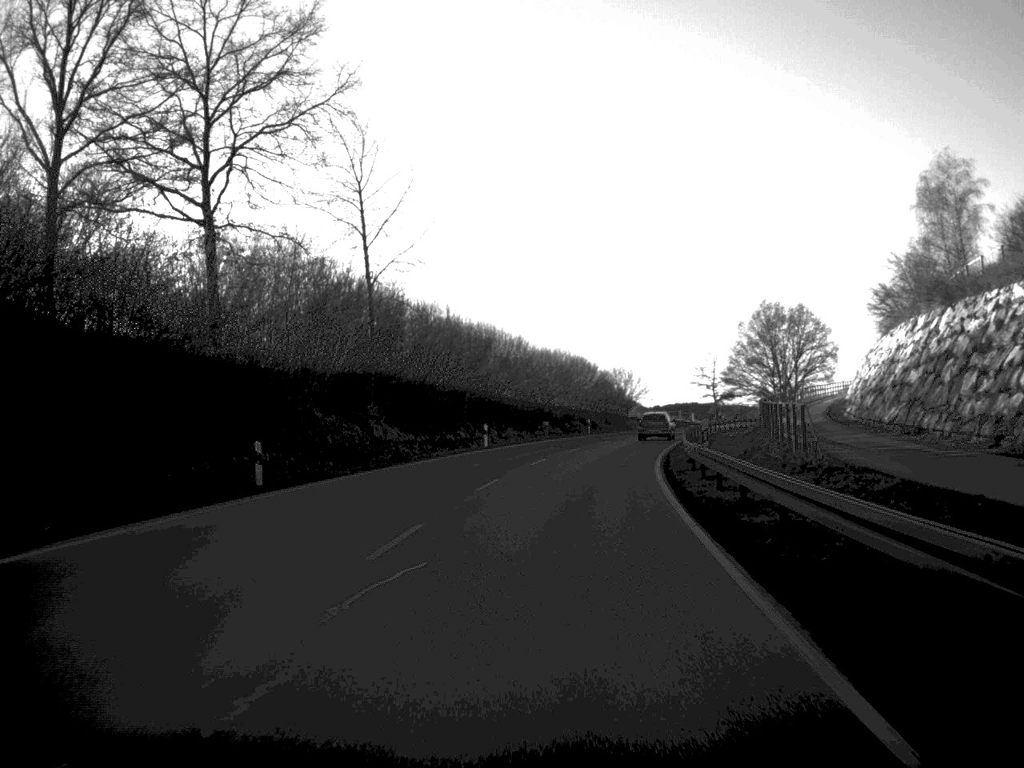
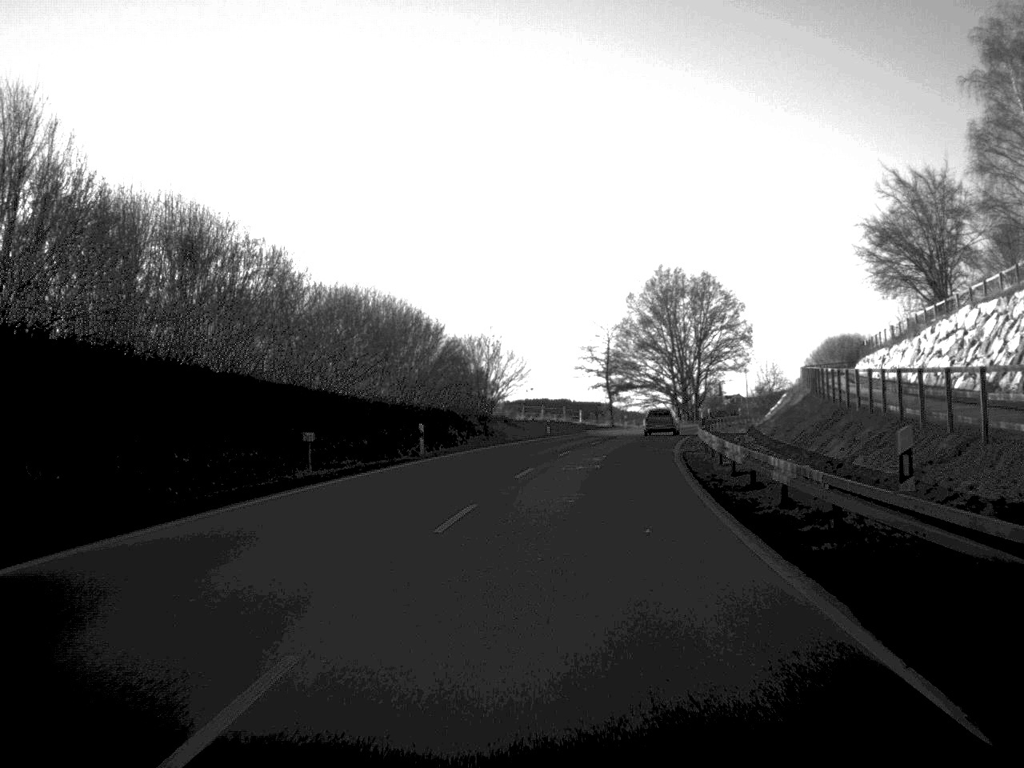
(+2.6, +44.8) m; +7°
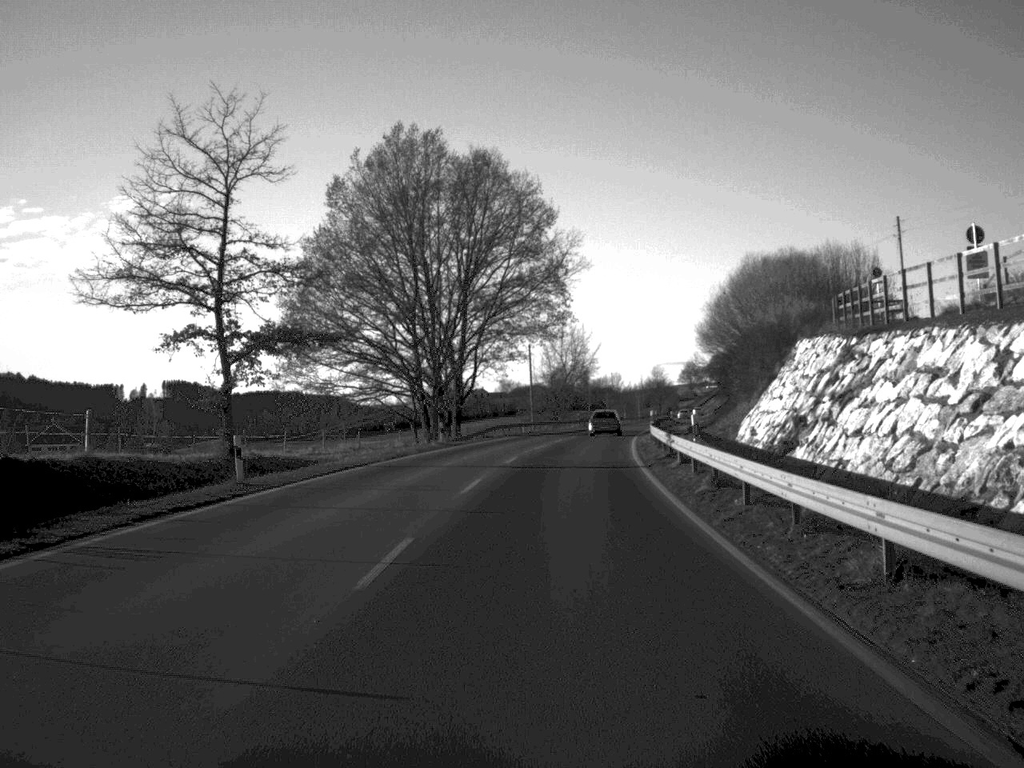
(+8.1, +75.3) m; +12°
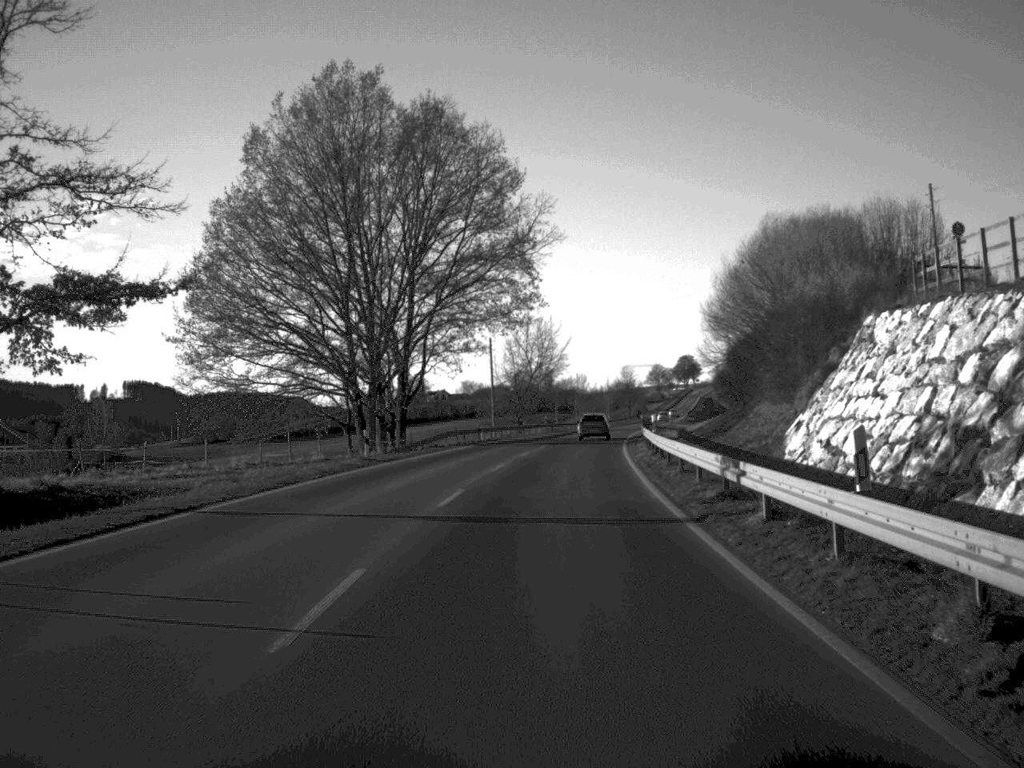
(+0.2, +14.6) m; +2°
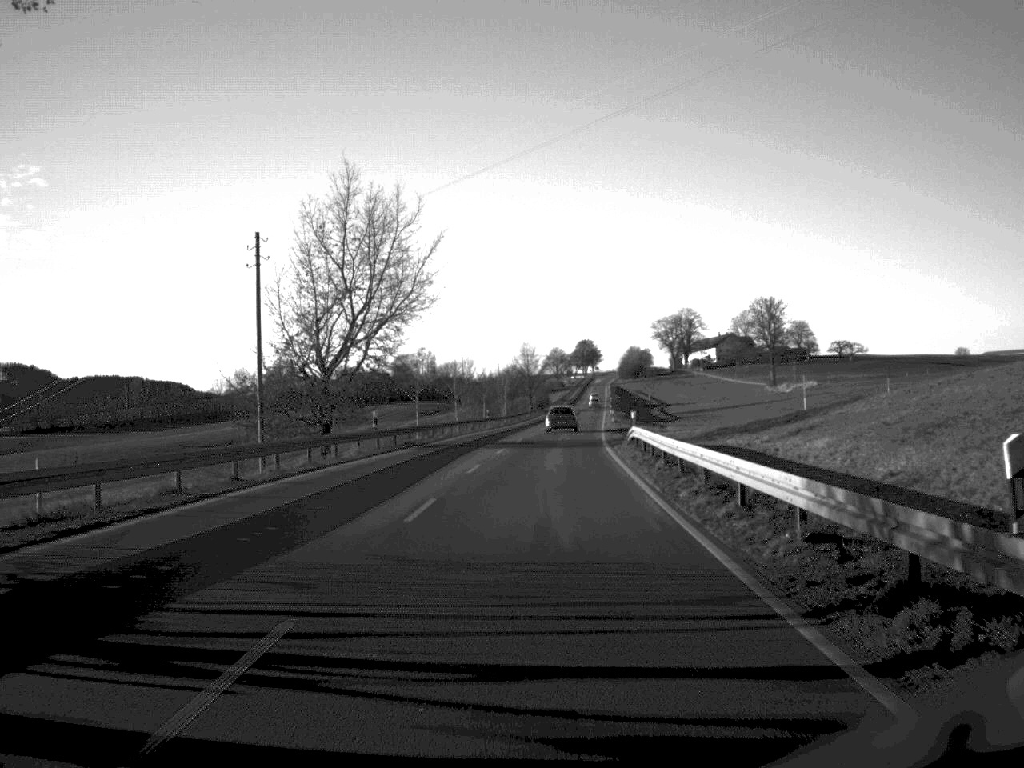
(+2.8, +62.5) m; +5°
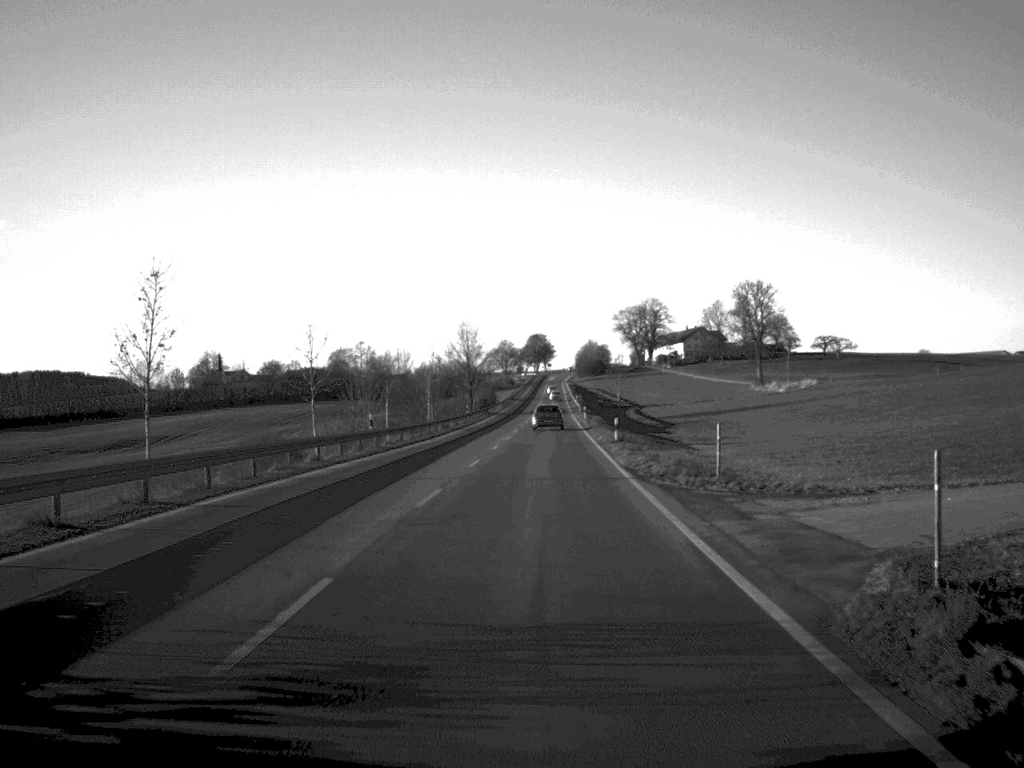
(+1.0, +45.1) m; +2°
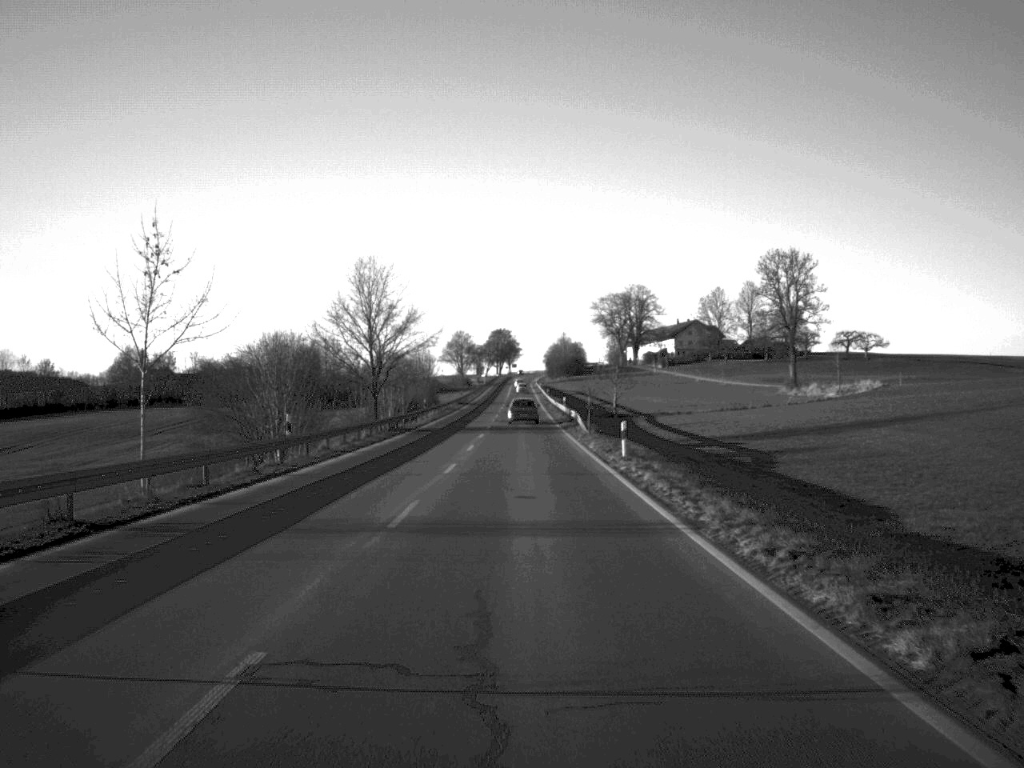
(+0.9, +63.0) m; +2°
